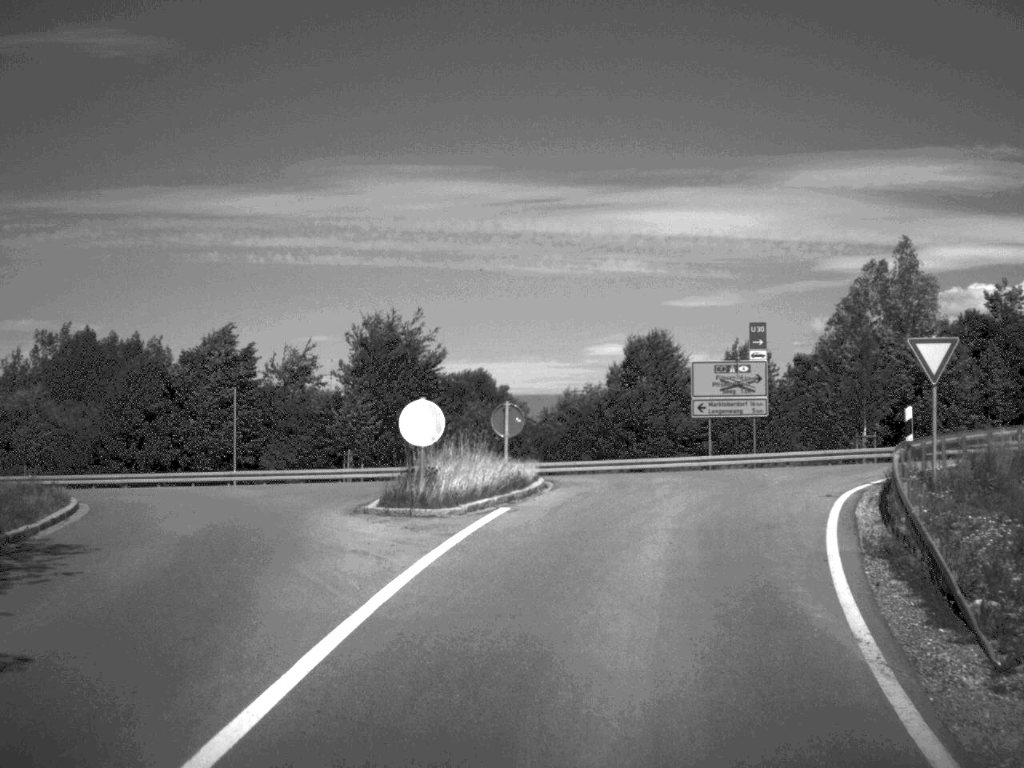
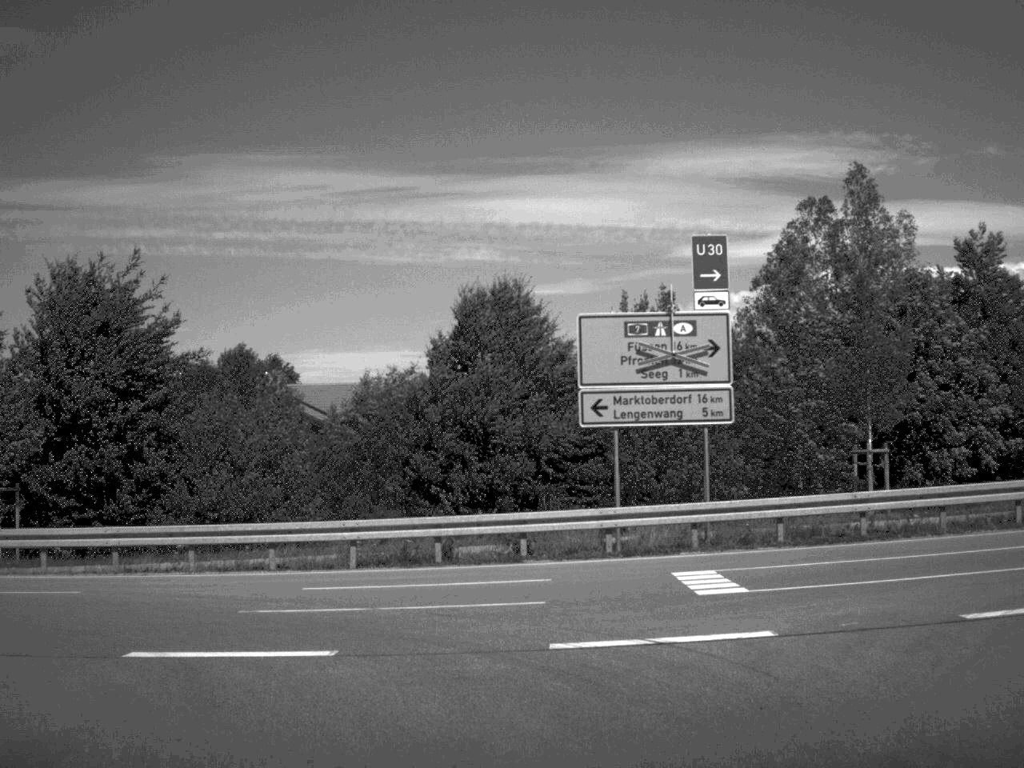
(+1.9, +20.6) m; +6°
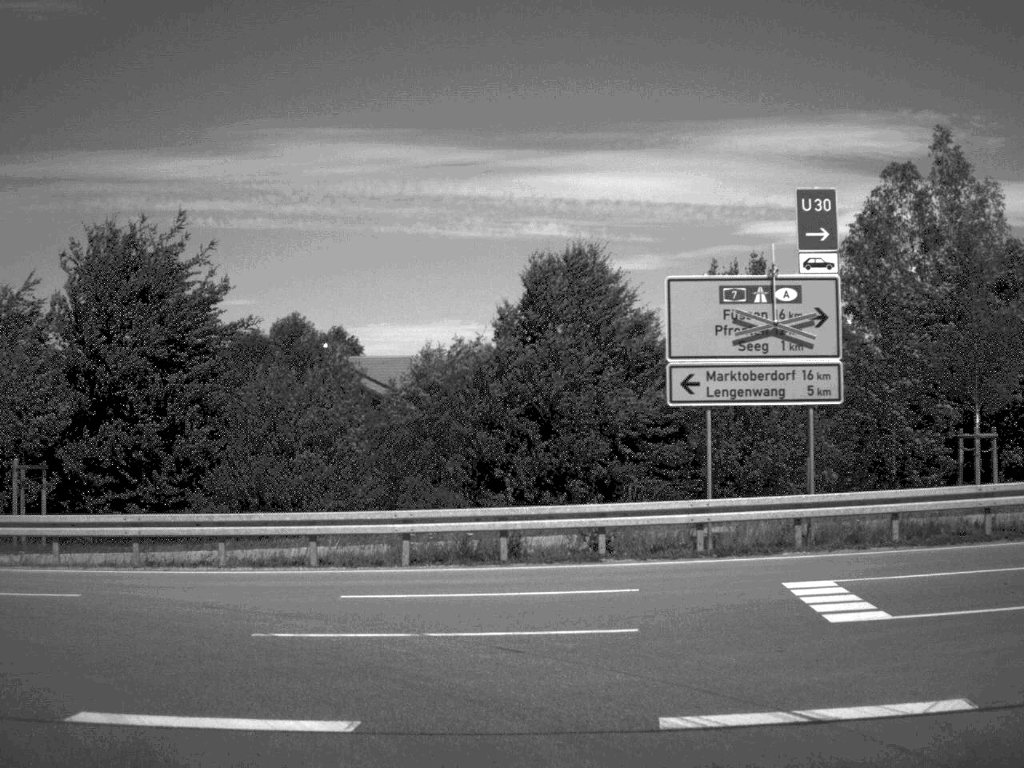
(-0.1, +2.5) m; -3°
